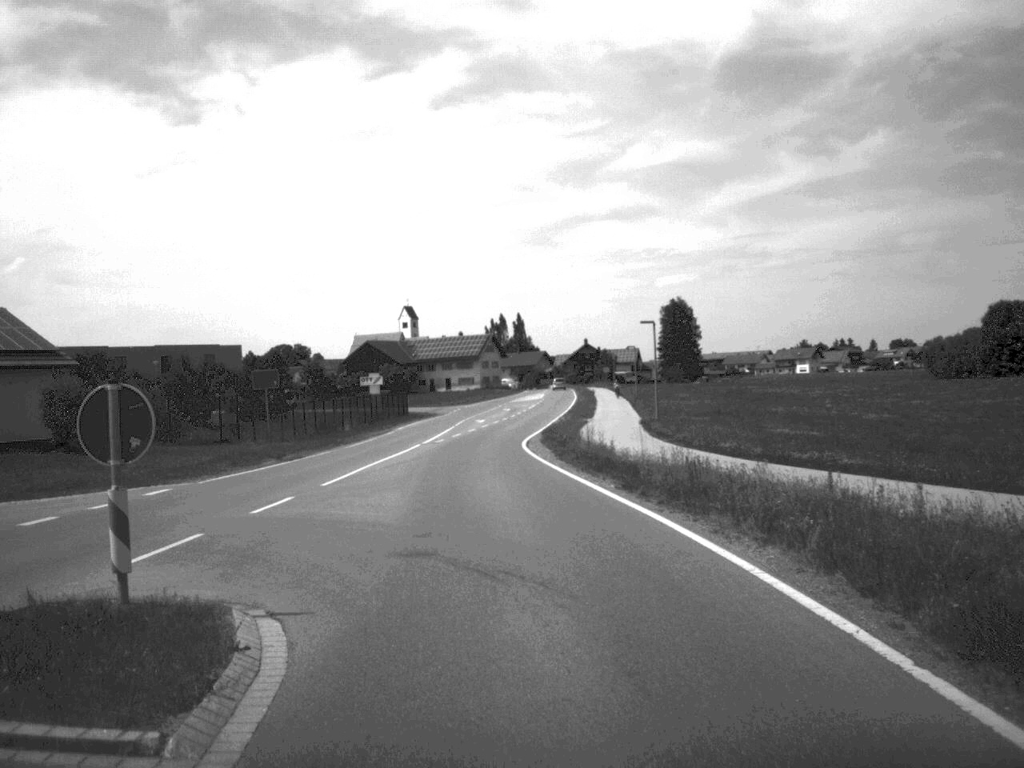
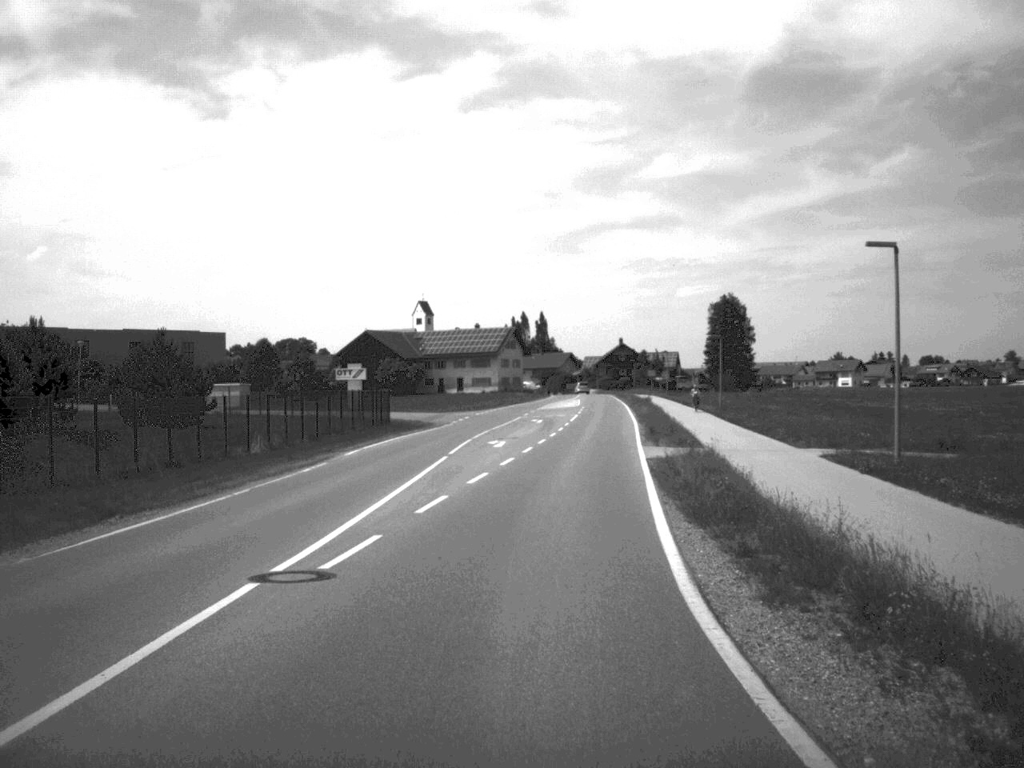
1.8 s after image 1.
(-1.1, +32.9) m; 0°
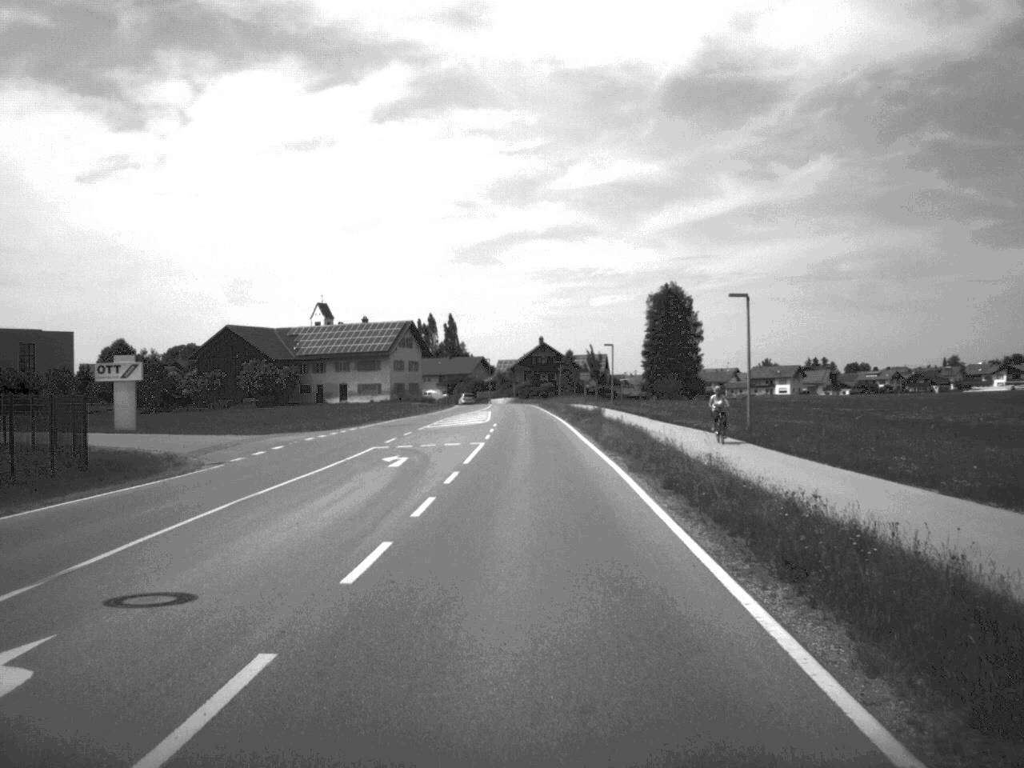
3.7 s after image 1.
(+1.6, +35.5) m; +4°
